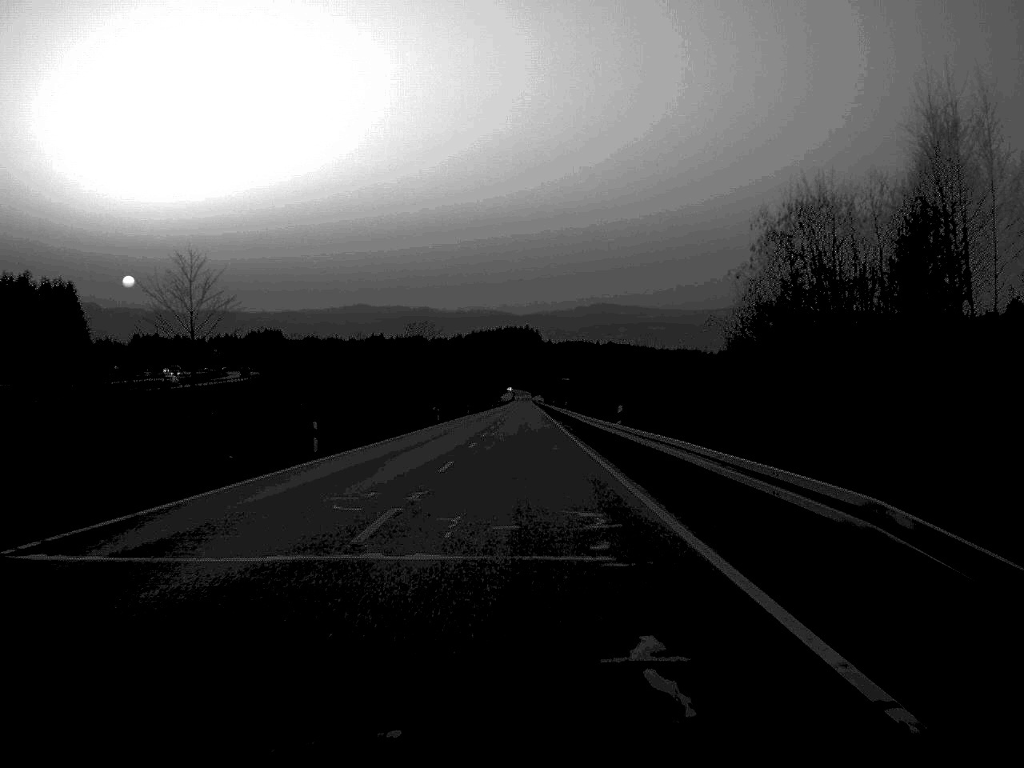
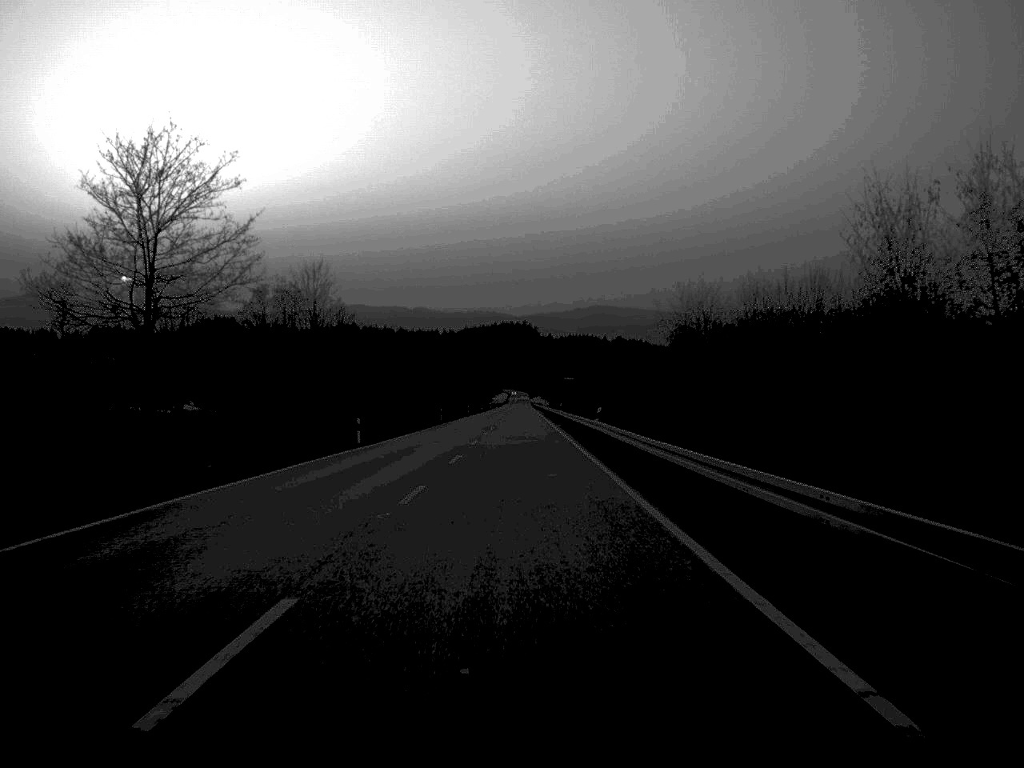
(+0.2, +86.1) m; 0°
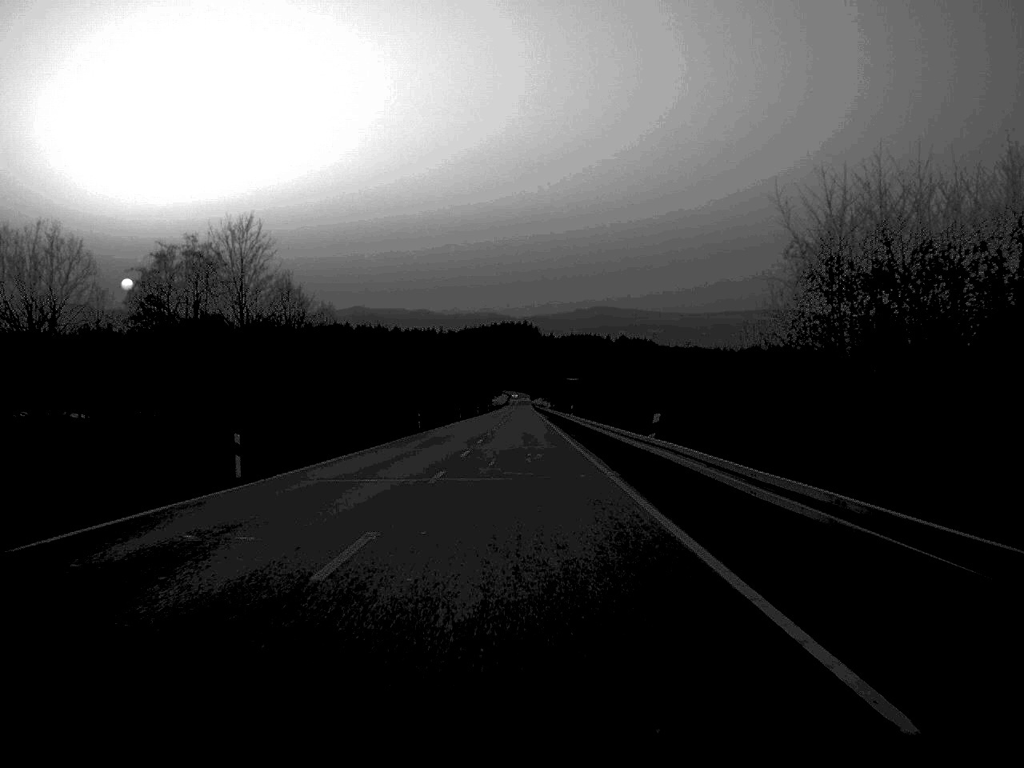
(0.0, +20.4) m; 0°
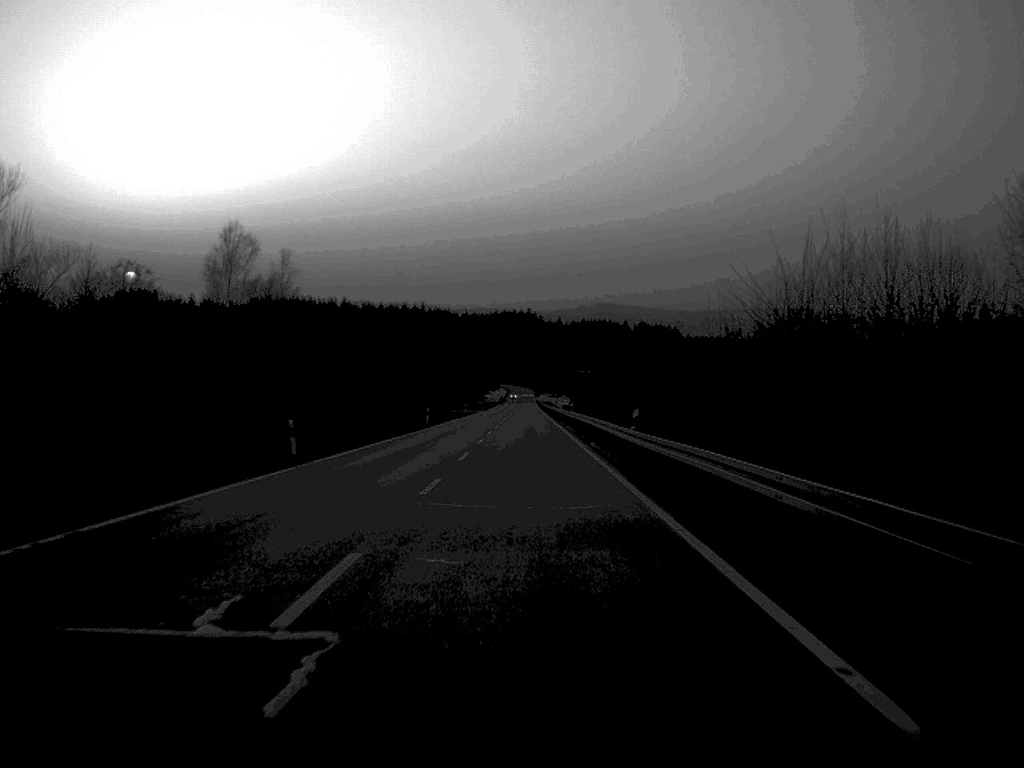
(0.0, +88.5) m; 0°
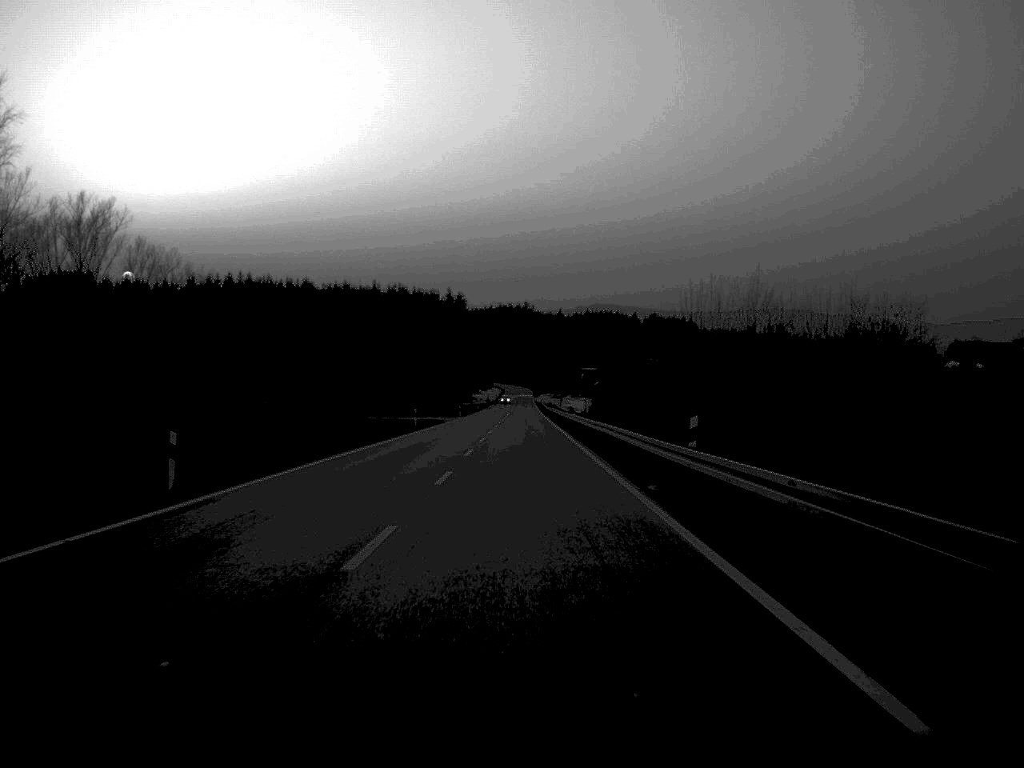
(+0.1, +56.3) m; 0°
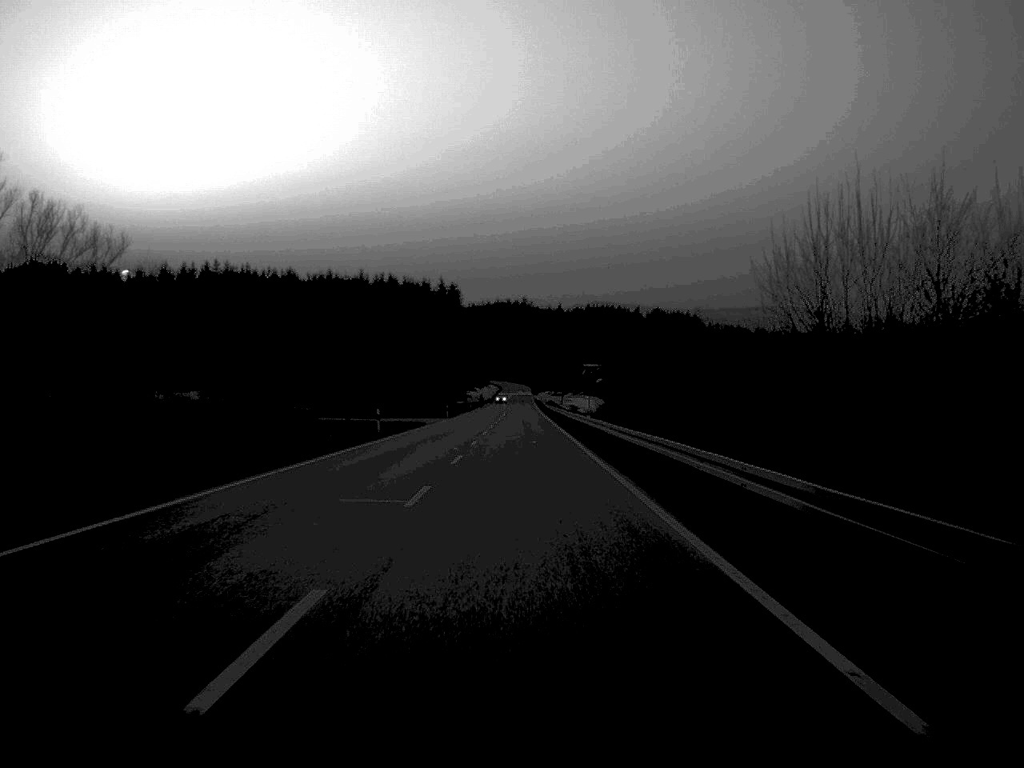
(0.0, +17.4) m; 0°
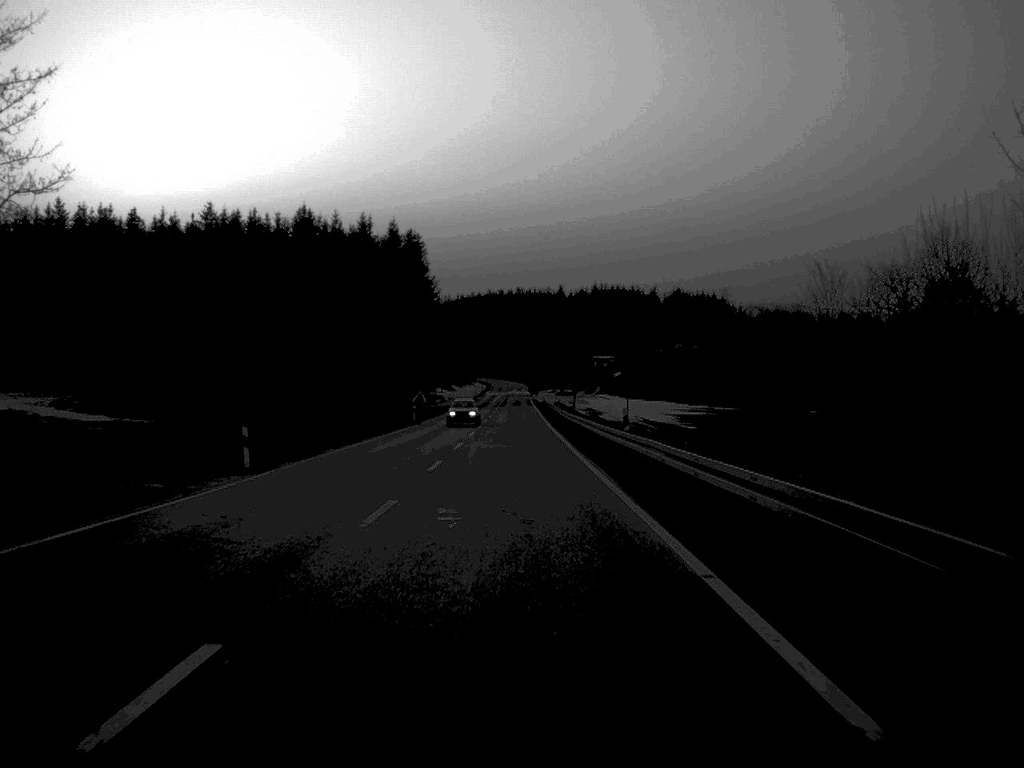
(+0.2, +73.8) m; 0°
